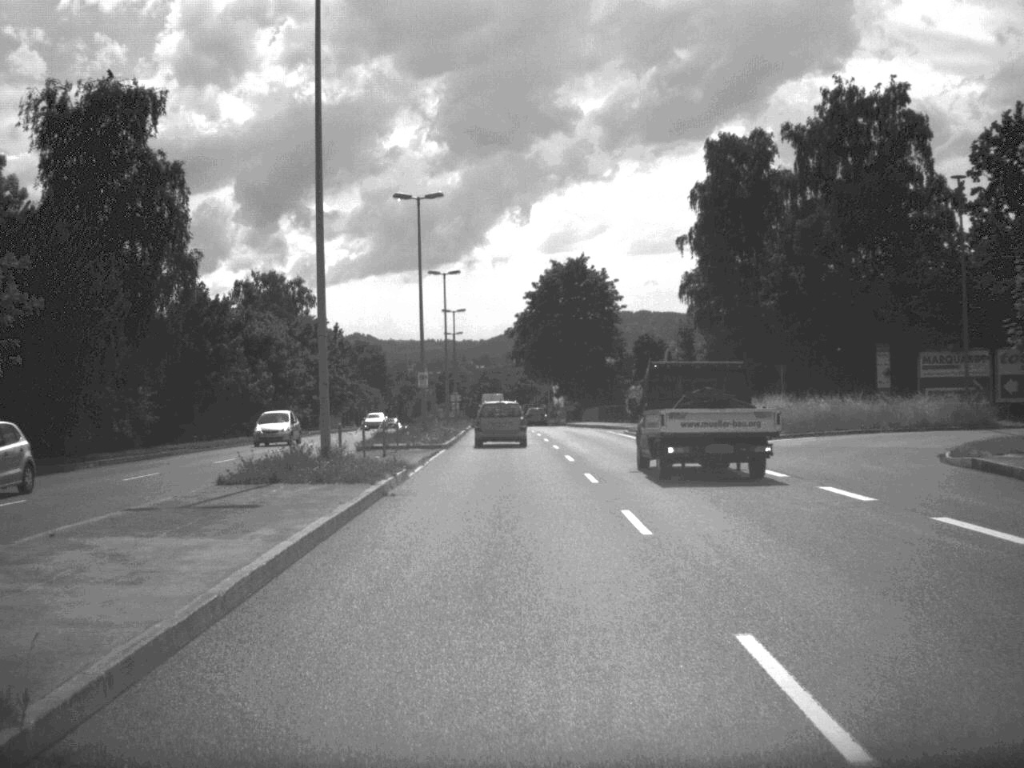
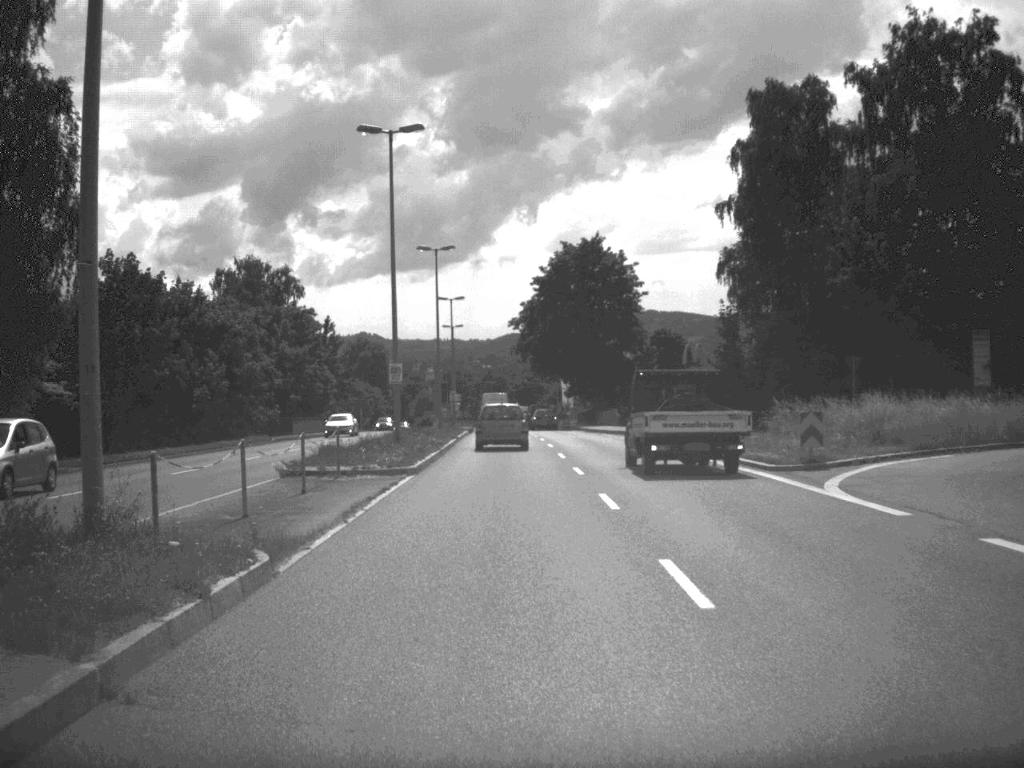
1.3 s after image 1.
(0.0, +13.5) m; 0°
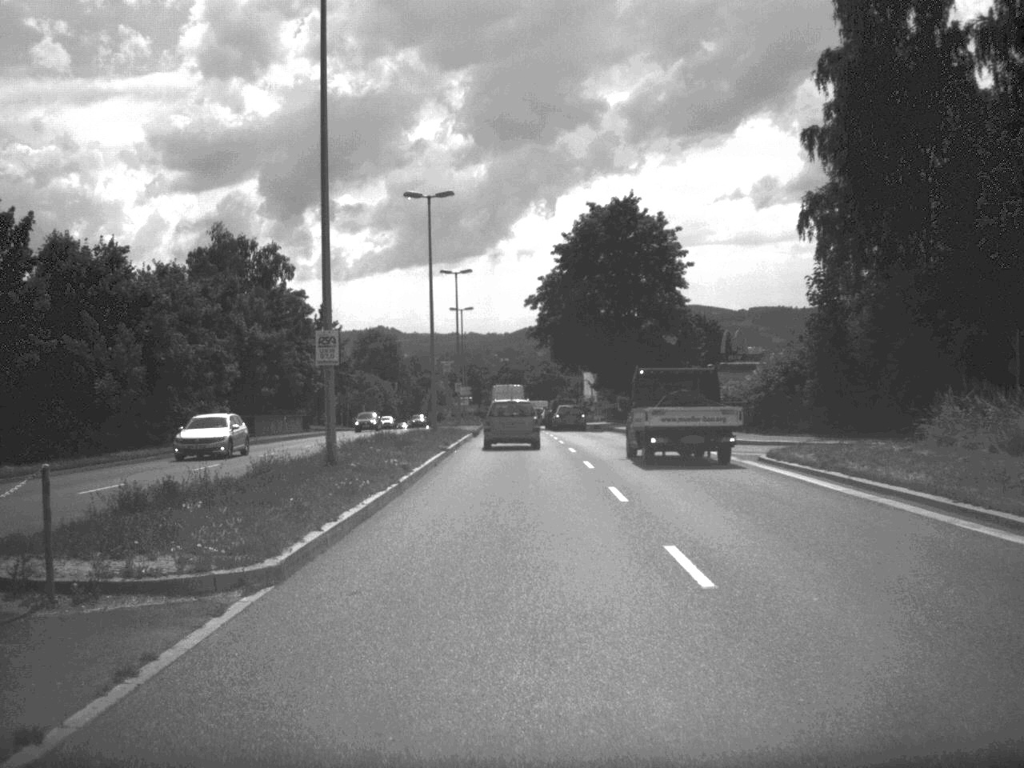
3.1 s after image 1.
(-0.1, +16.6) m; -1°
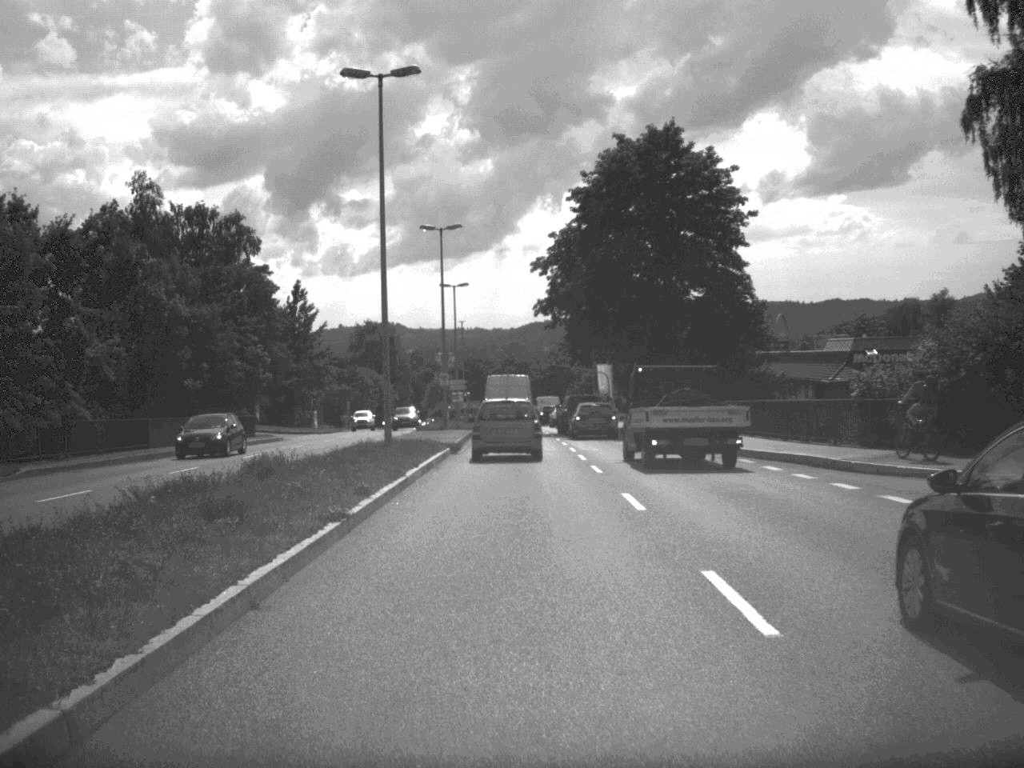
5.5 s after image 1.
(-0.1, +19.8) m; 0°
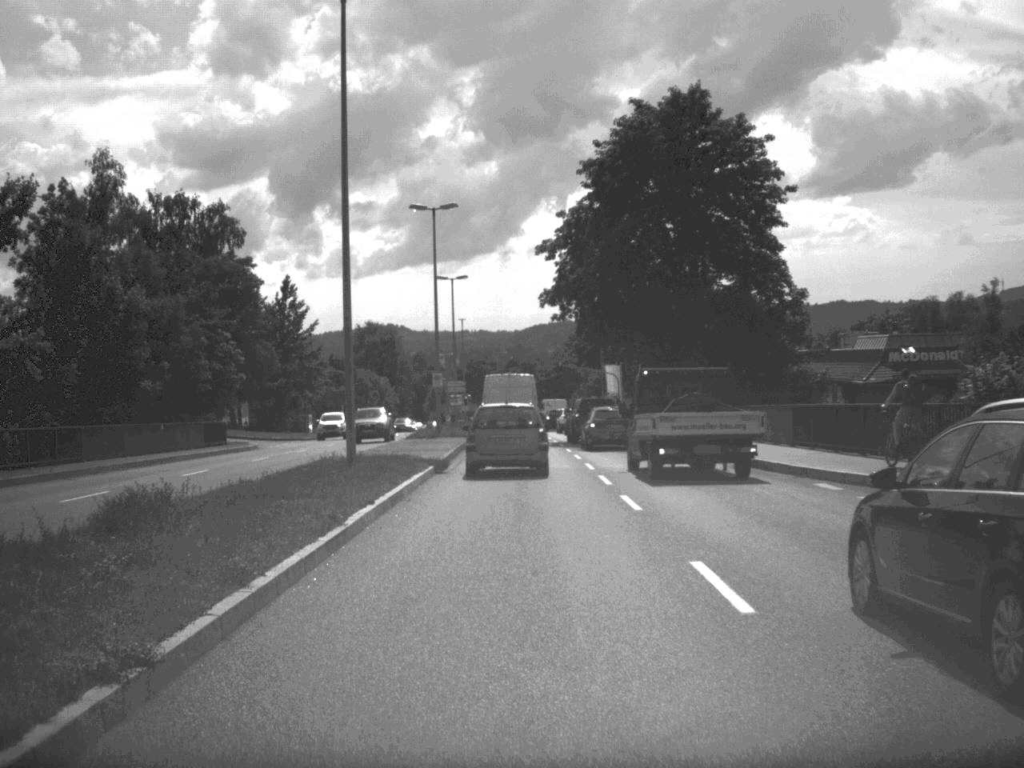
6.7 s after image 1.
(0.0, +7.7) m; 0°
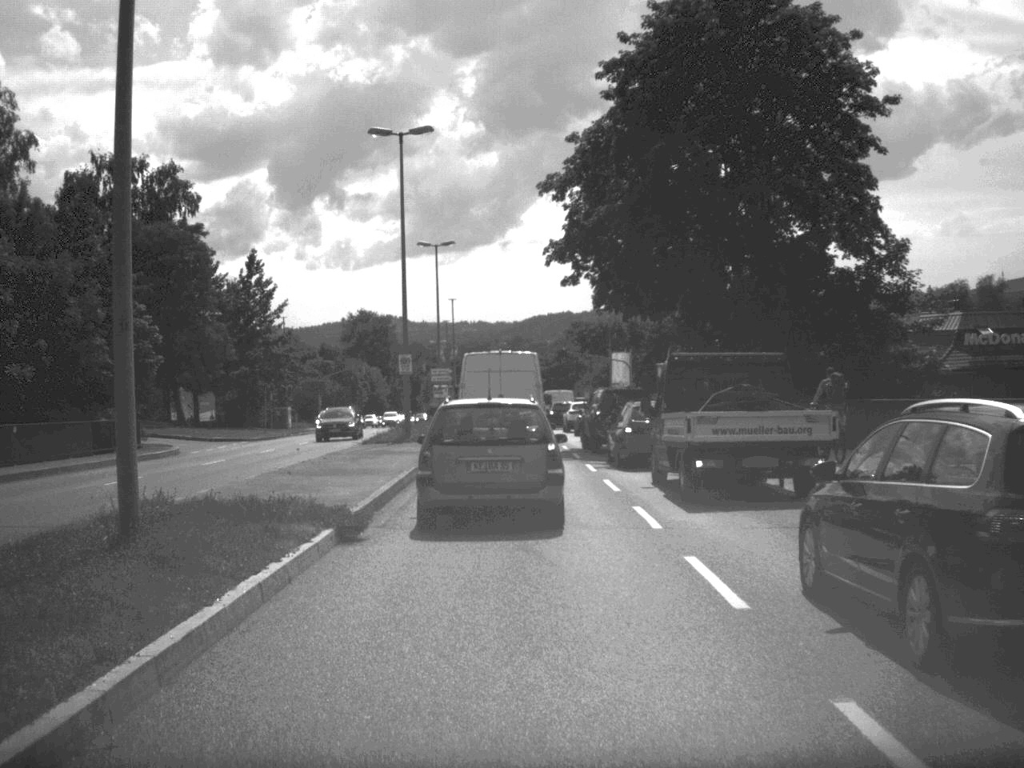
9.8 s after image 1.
(0.0, +14.4) m; 0°
